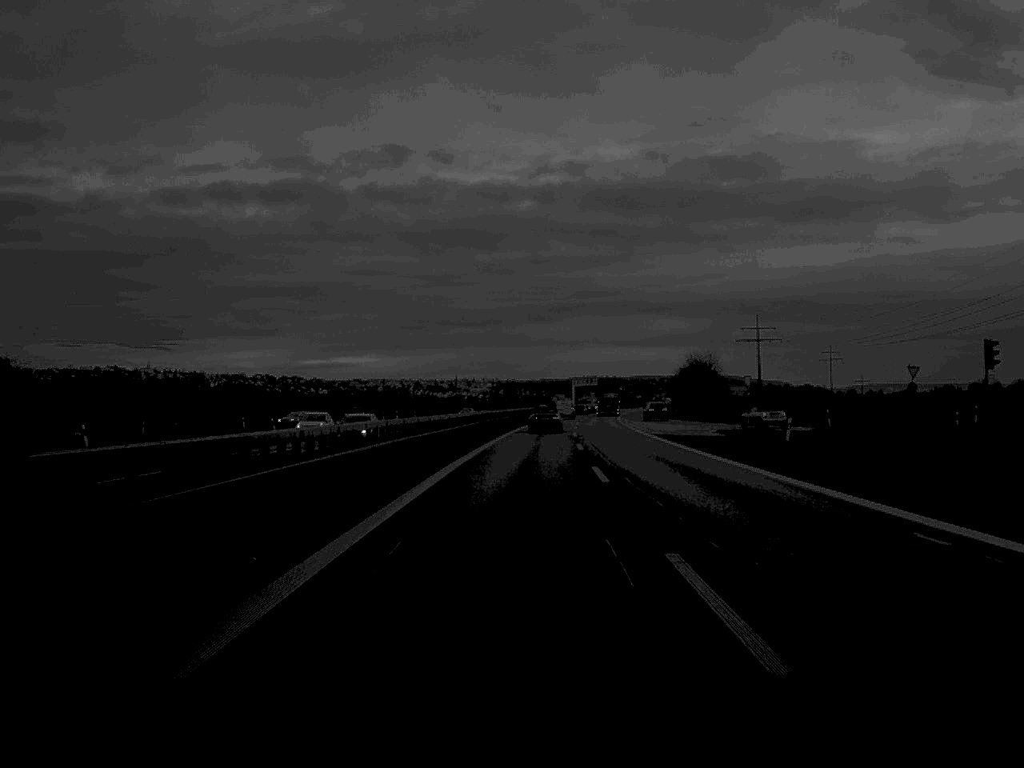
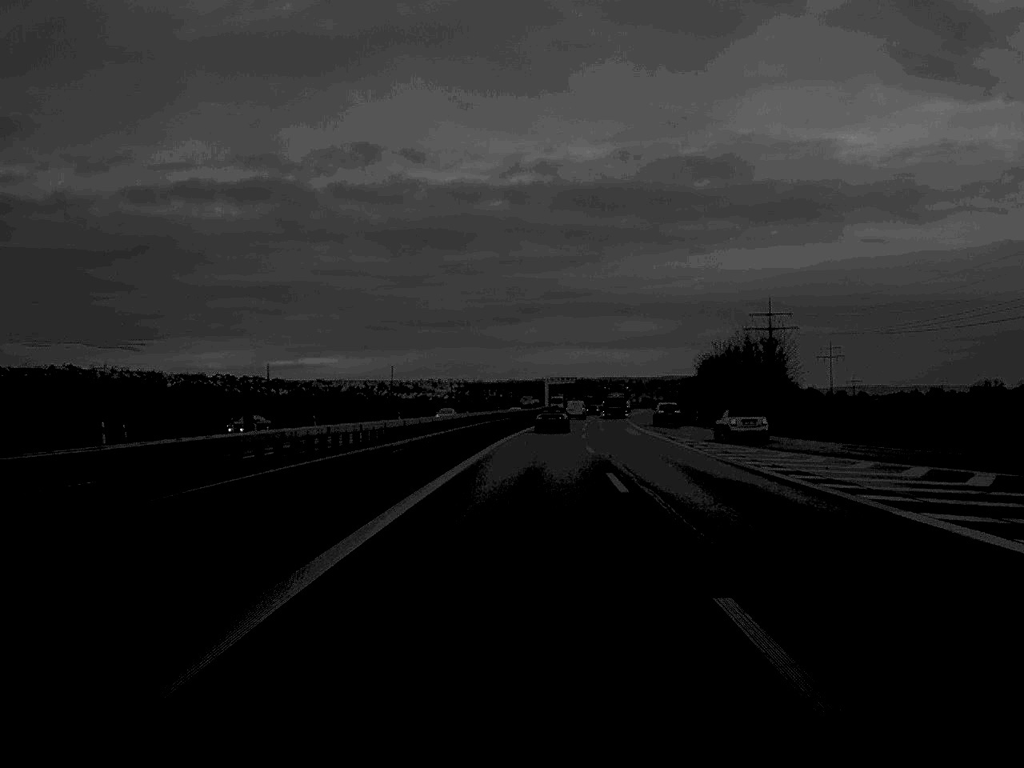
(+0.8, +58.1) m; +1°
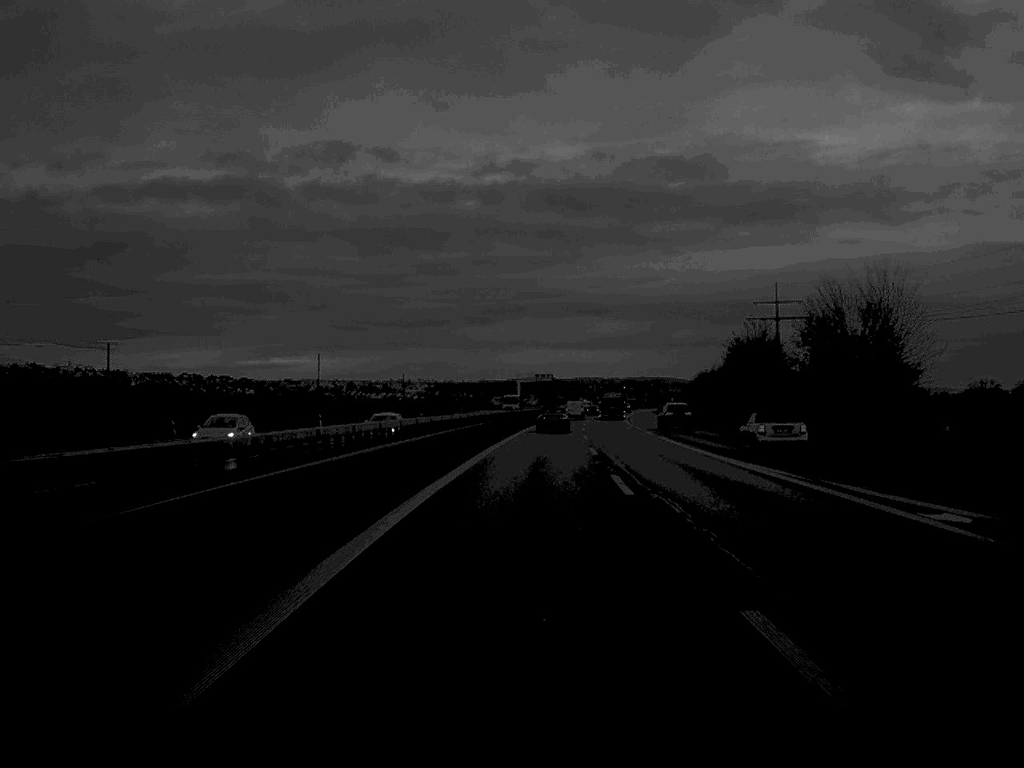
(+0.4, +37.2) m; +1°
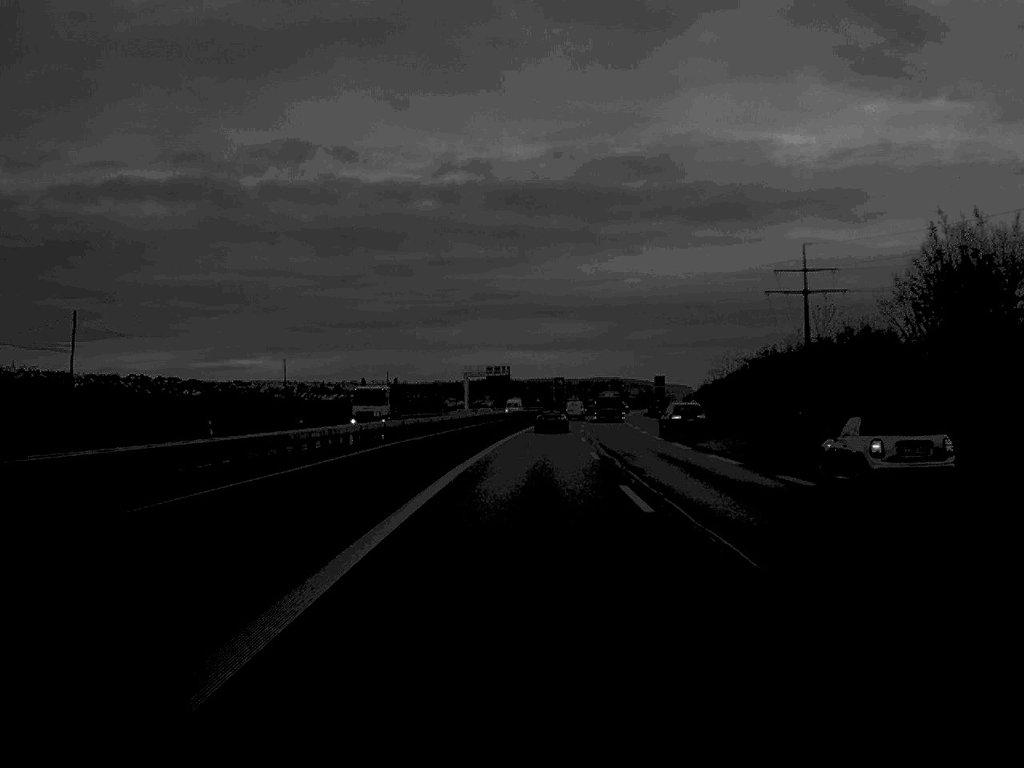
(+1.0, +58.6) m; +2°
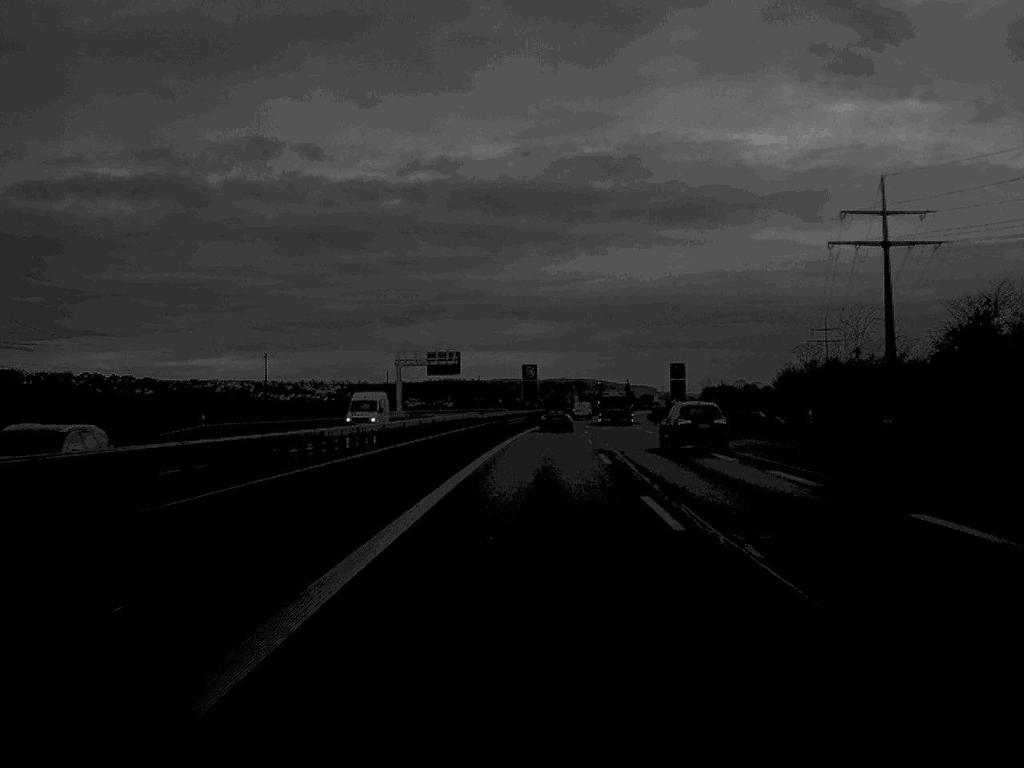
(+0.8, +57.6) m; +2°
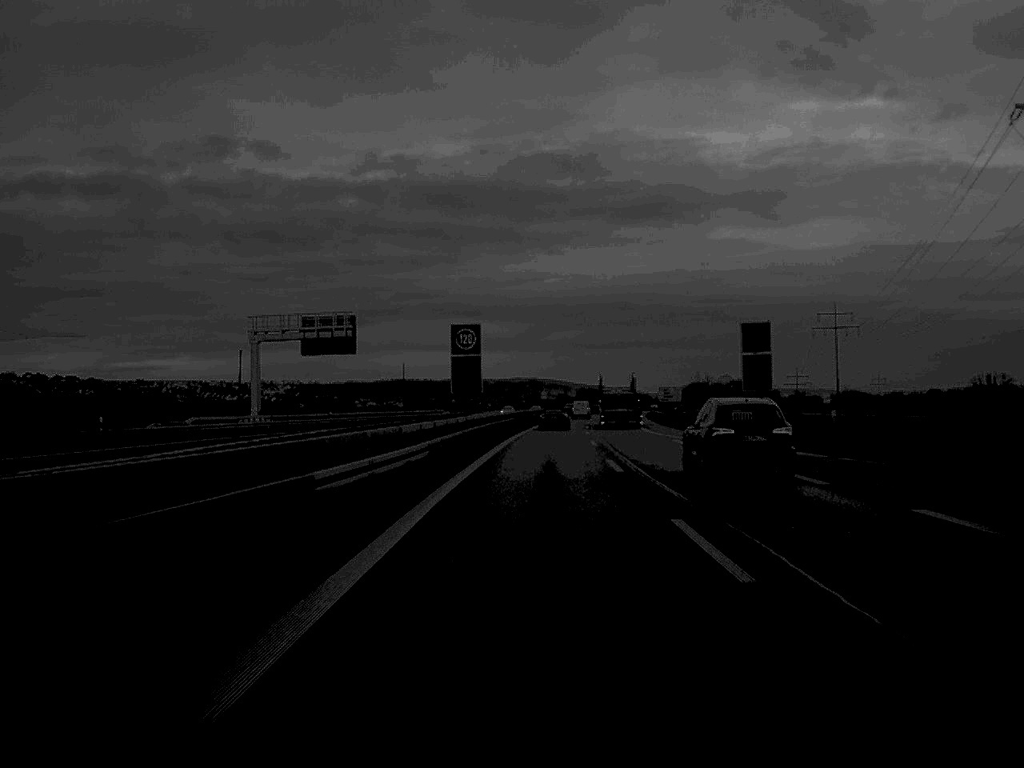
(+1.1, +59.8) m; +2°
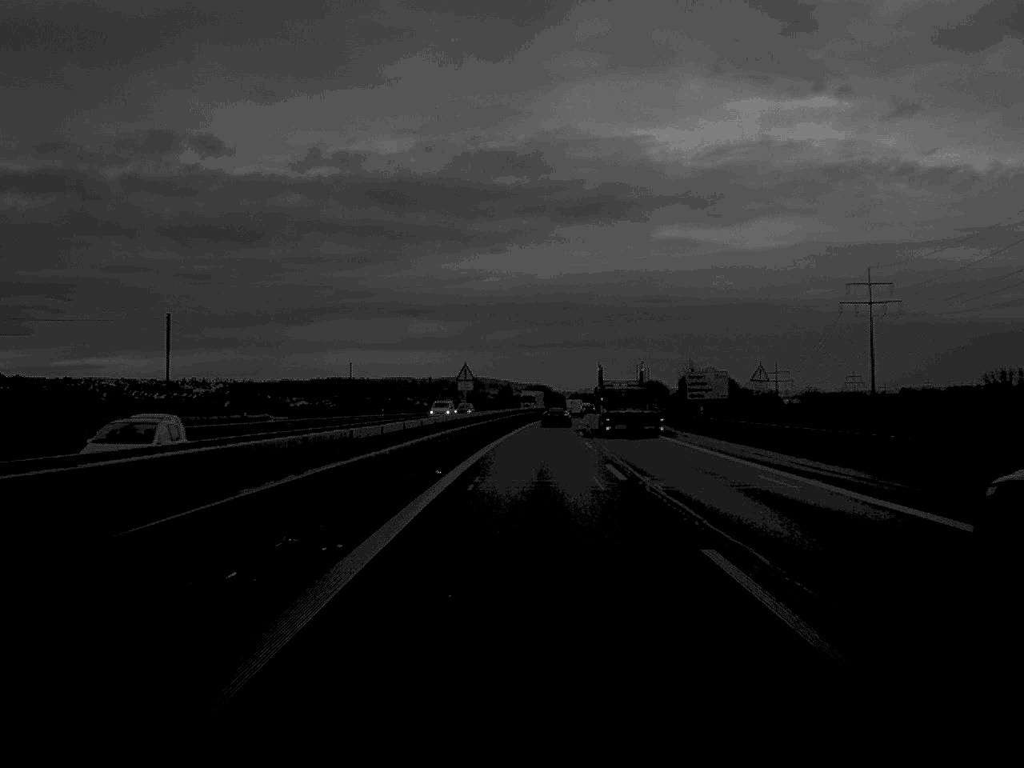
(+1.8, +76.8) m; +3°
